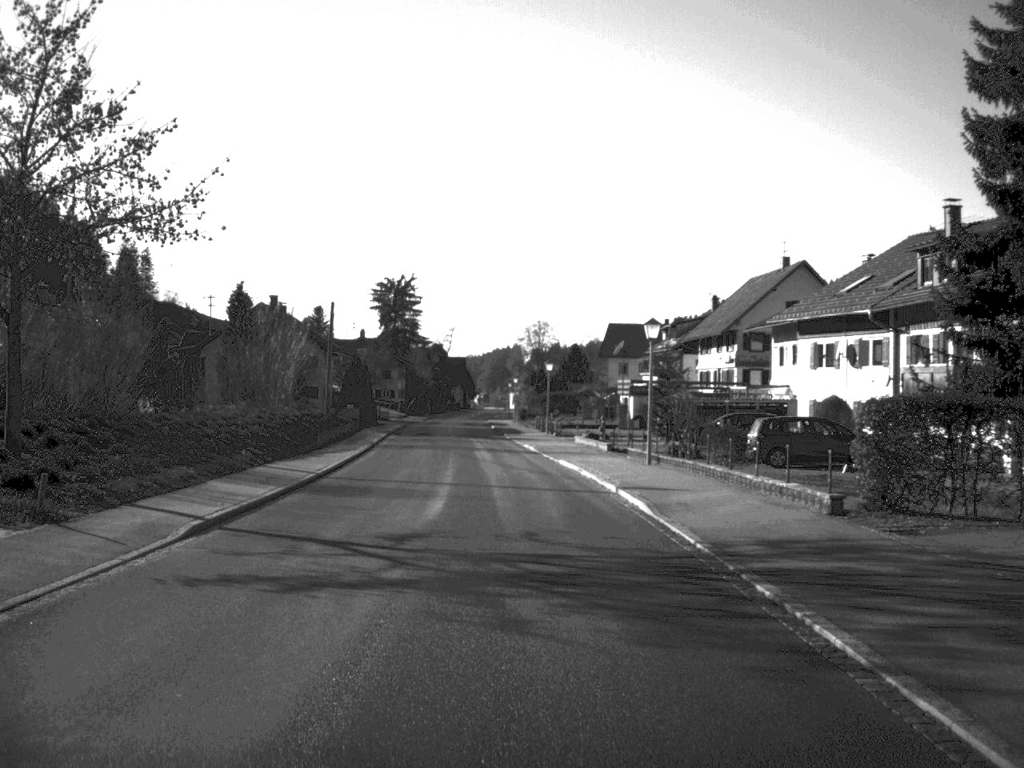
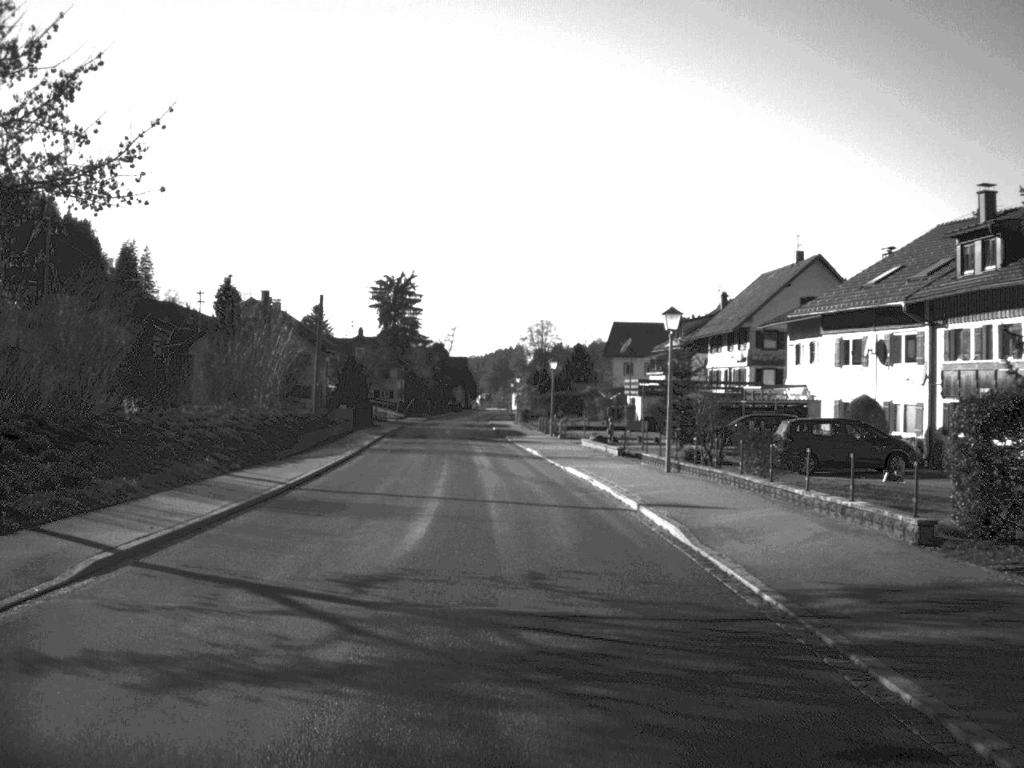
(0.0, +3.9) m; 0°
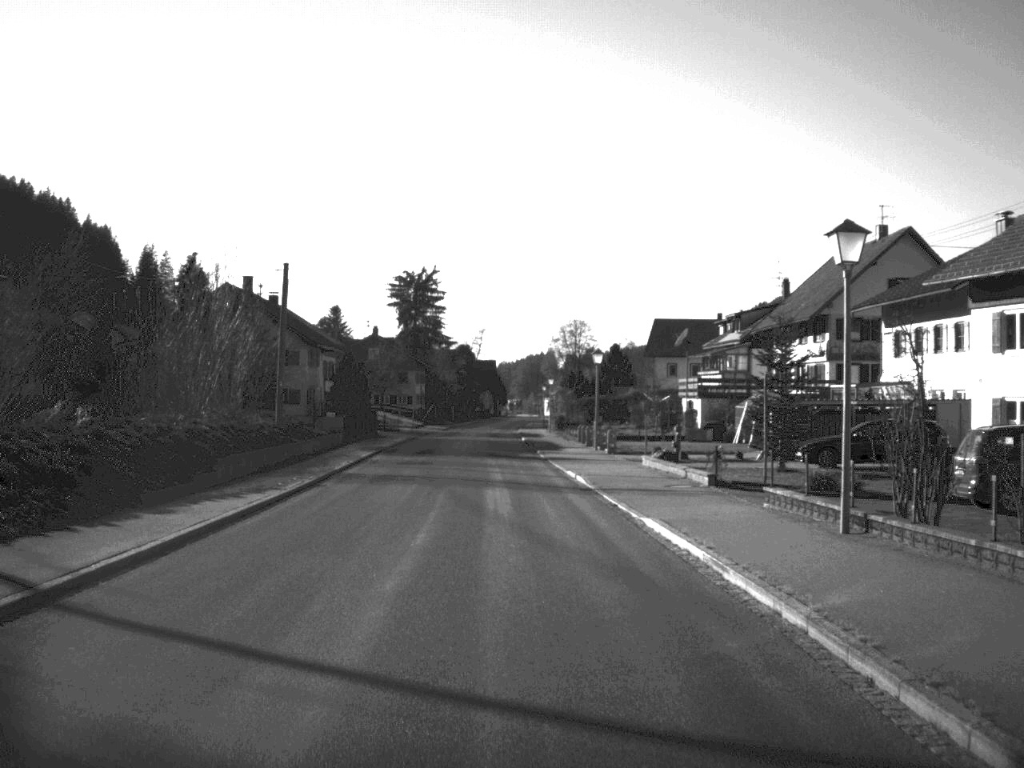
(-0.2, +14.3) m; -2°
